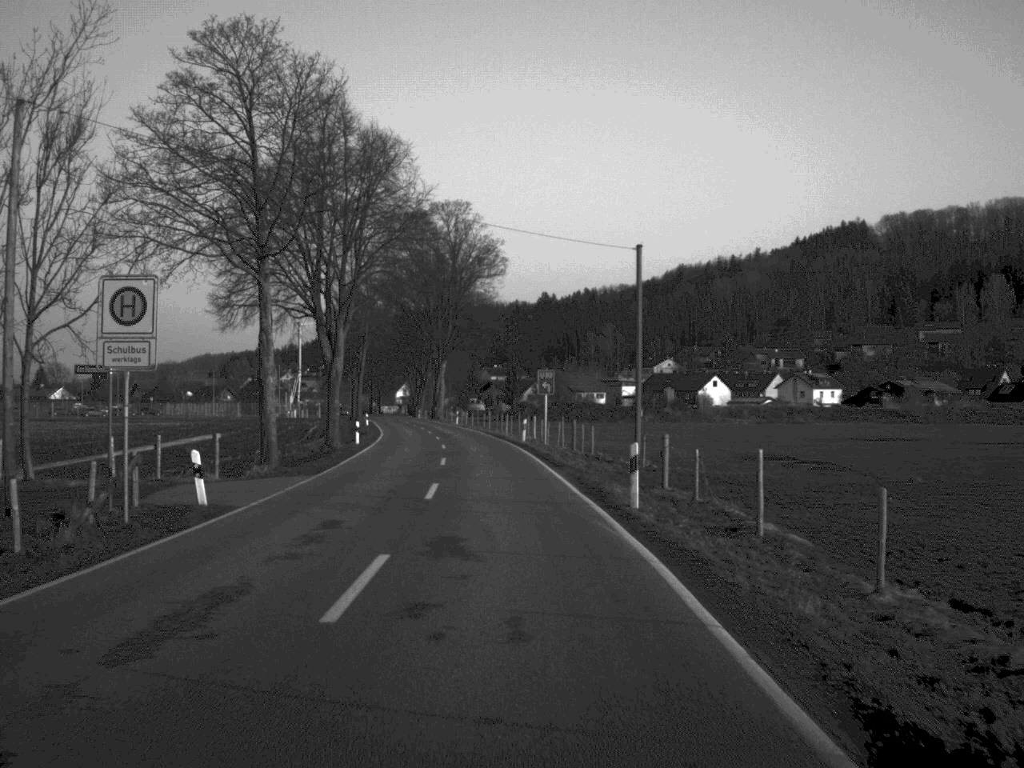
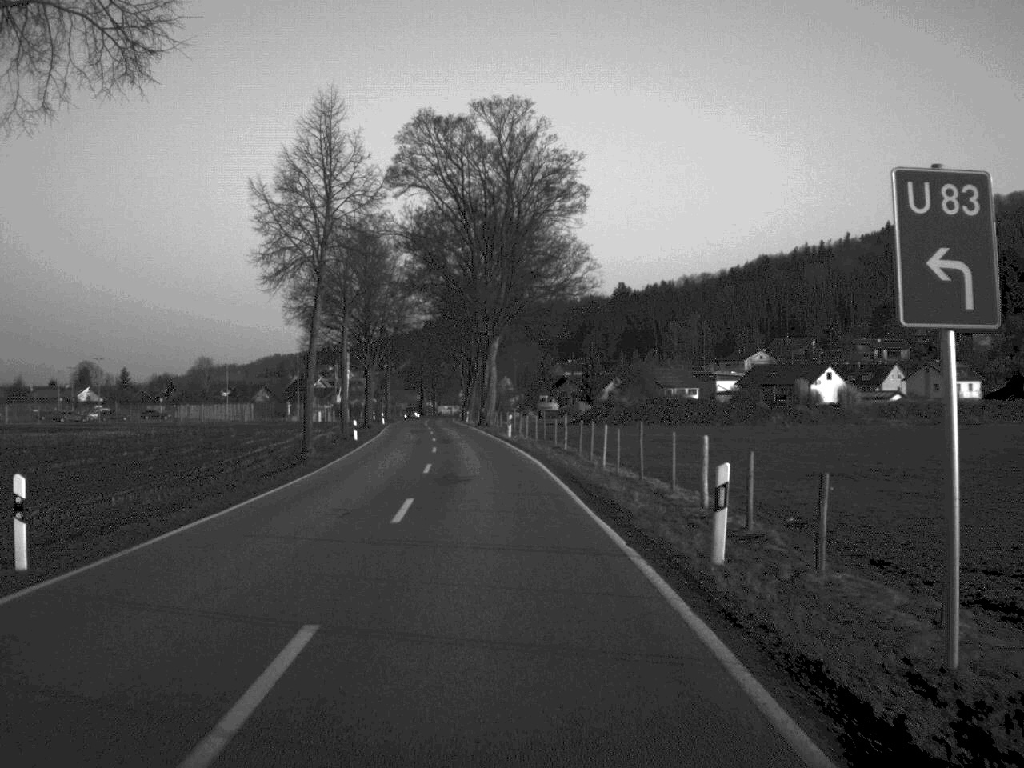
(-1.2, +40.9) m; -3°
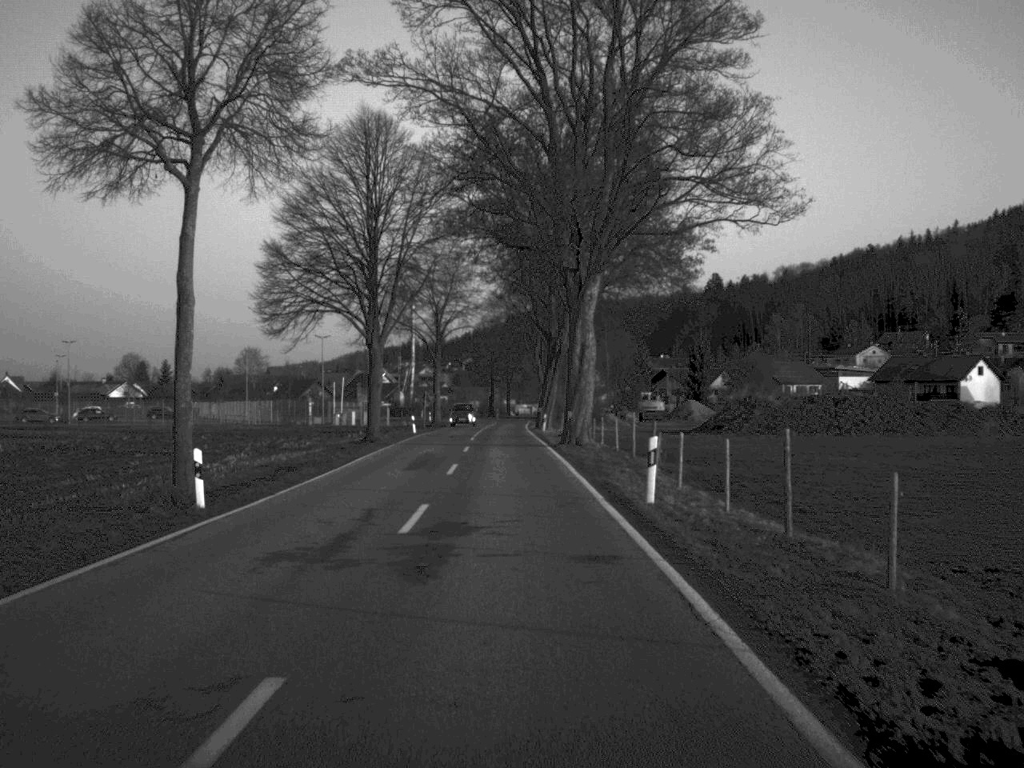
(-1.3, +38.0) m; -4°
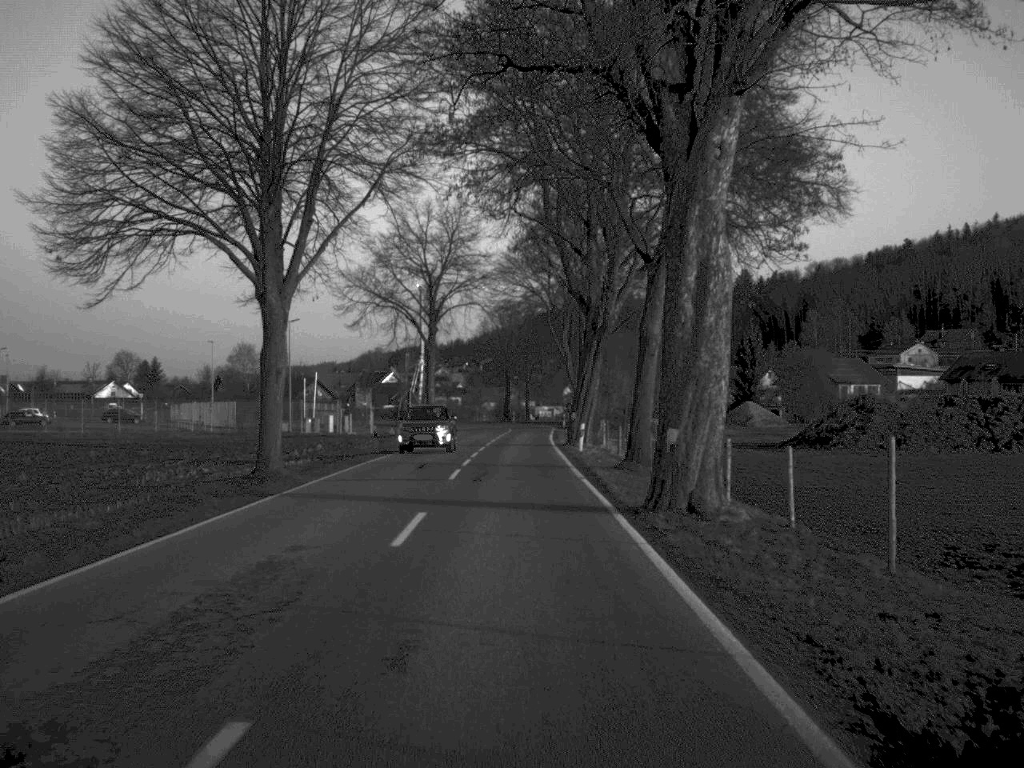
(-0.2, +25.2) m; -1°
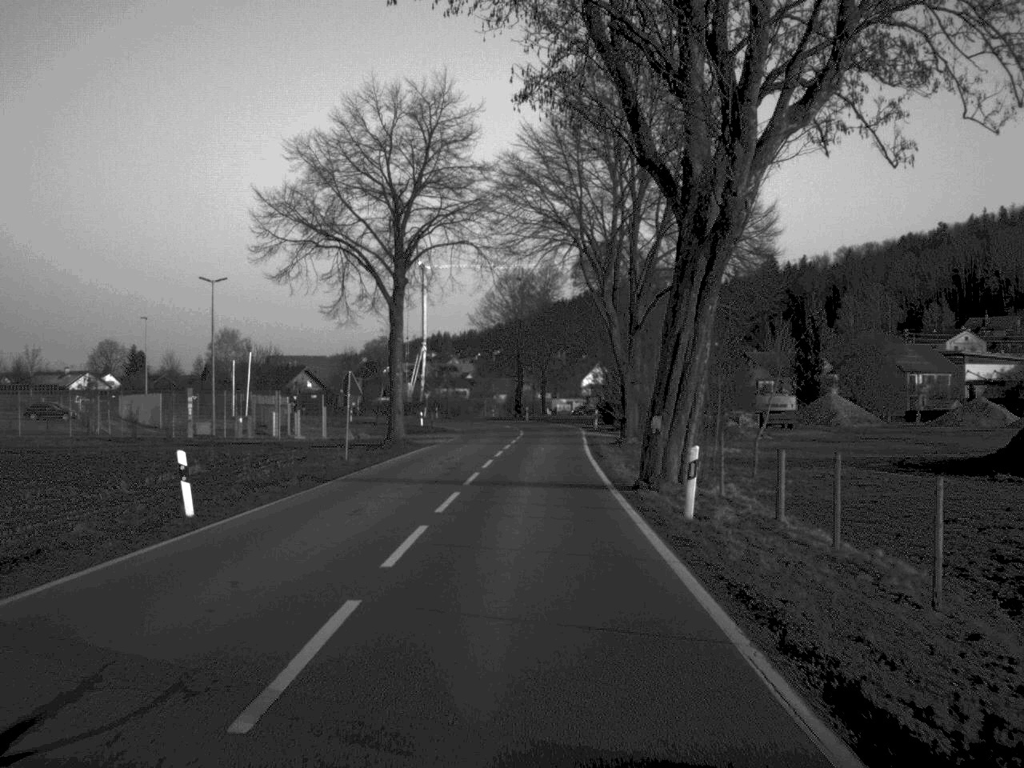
(-0.2, +26.3) m; -1°
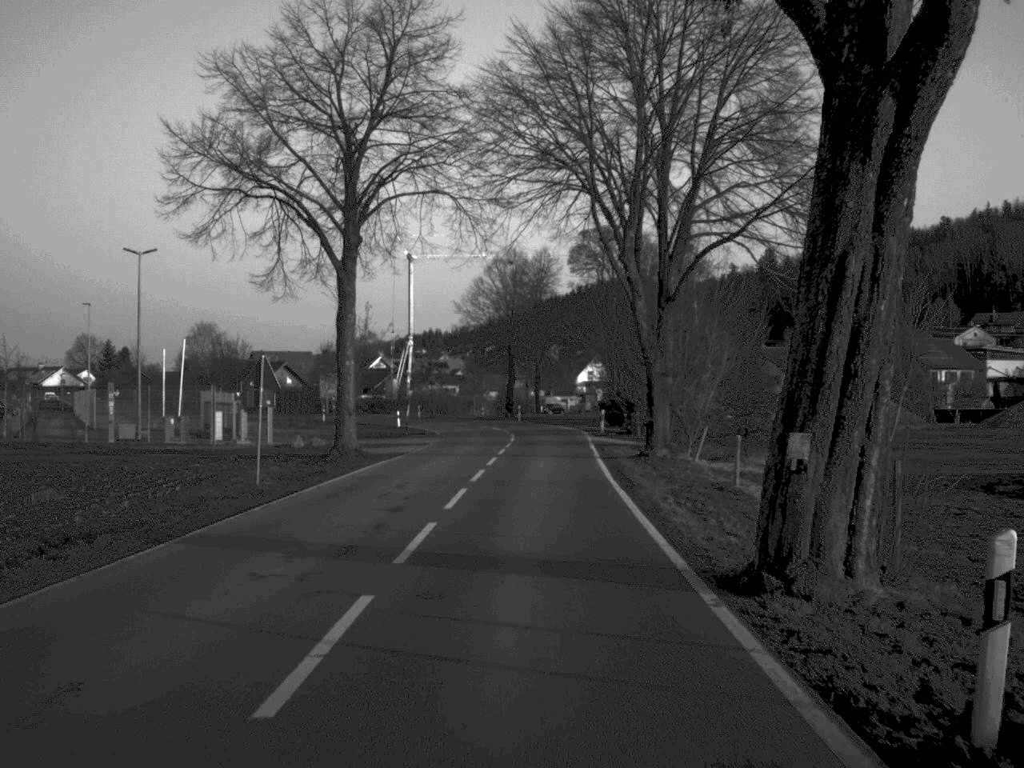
(0.0, +11.6) m; 0°
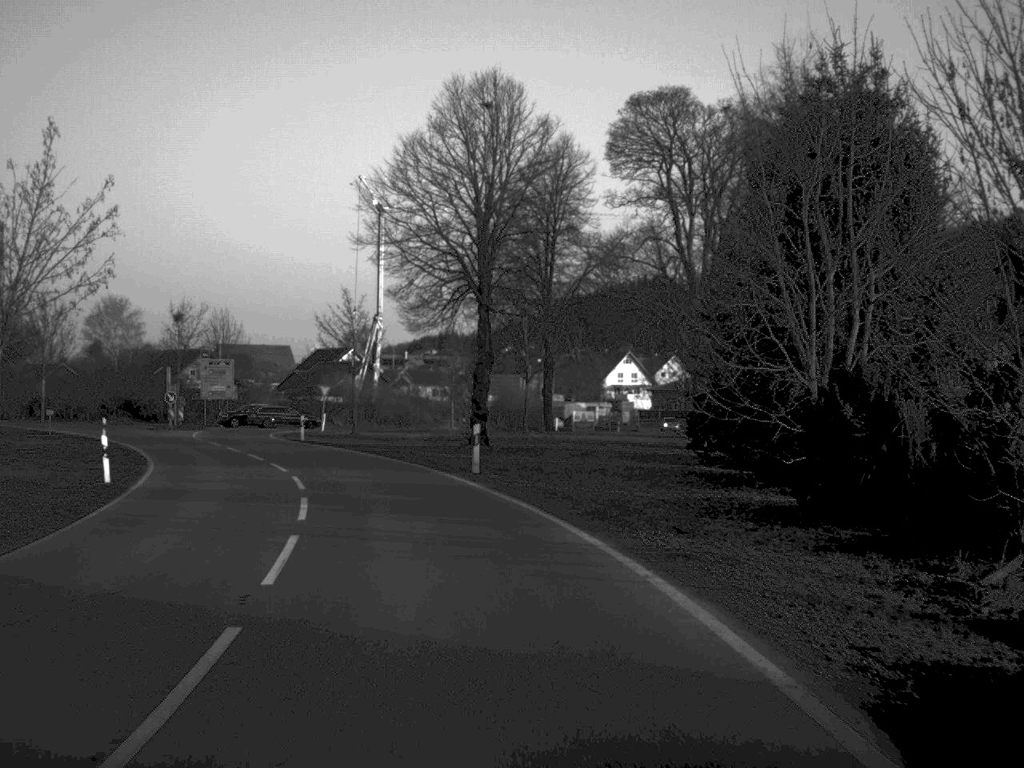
(+1.1, +54.8) m; -1°
